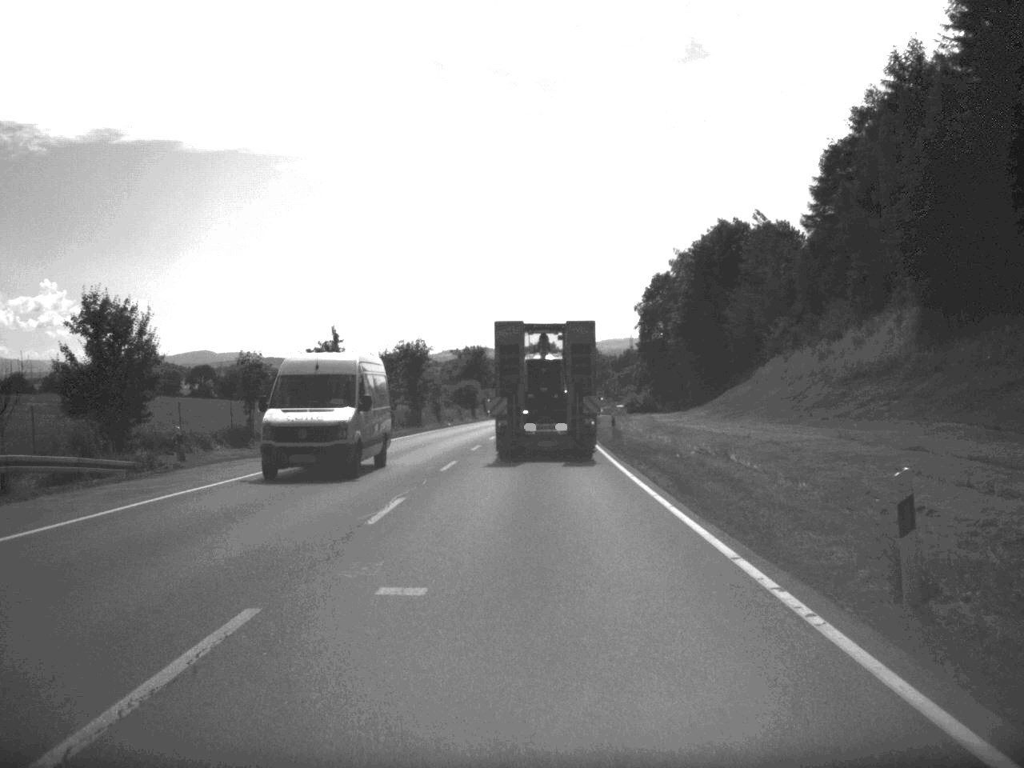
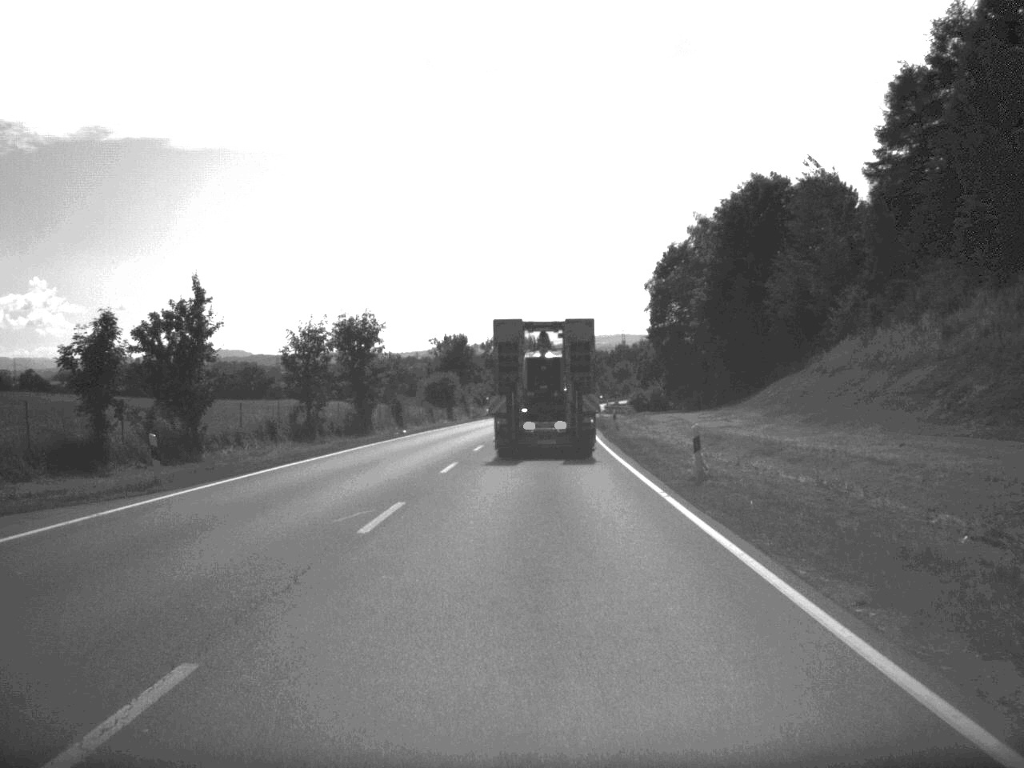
(+0.1, +25.0) m; 0°
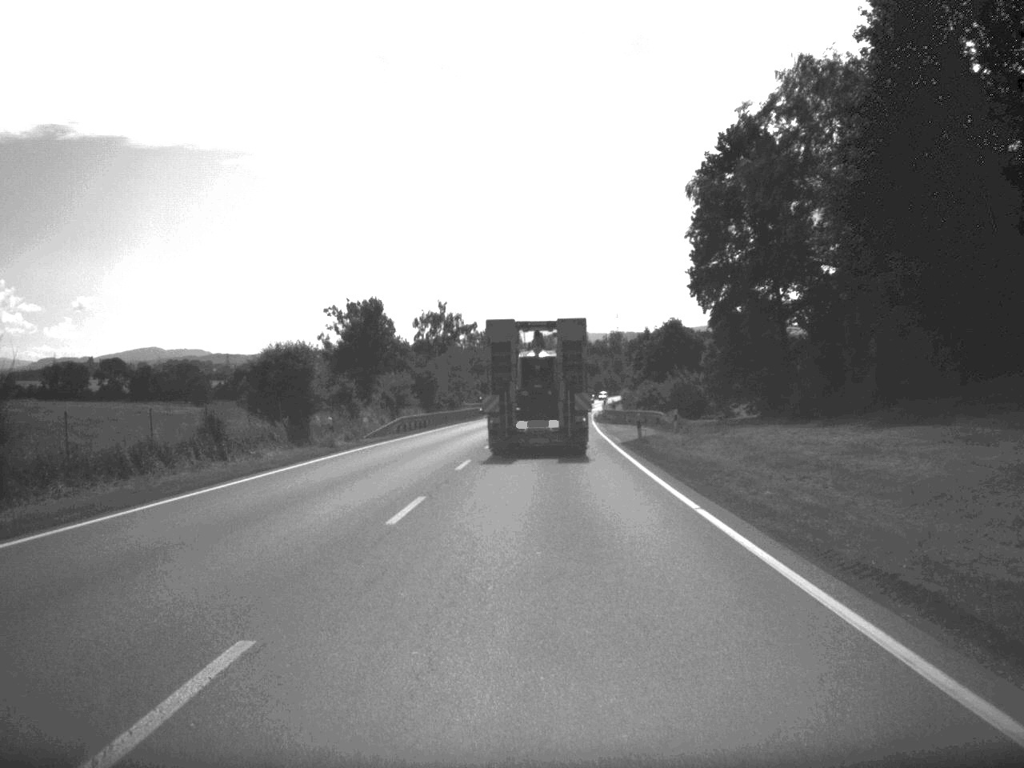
(+0.7, +57.6) m; +2°
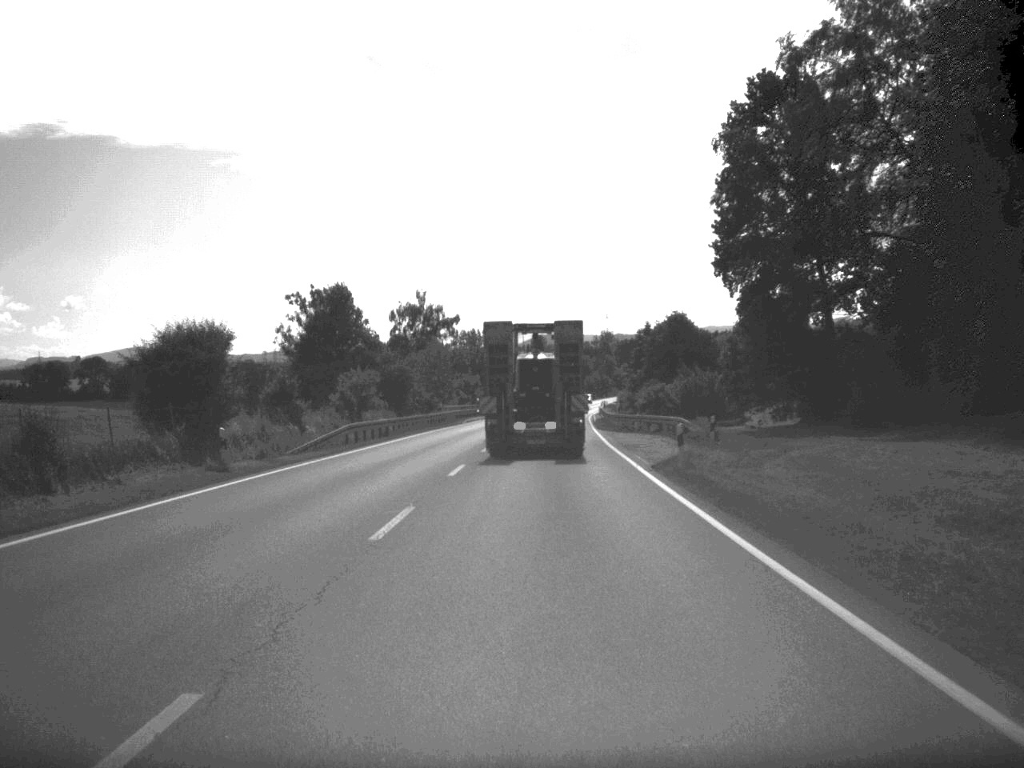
(+0.1, +13.3) m; 0°
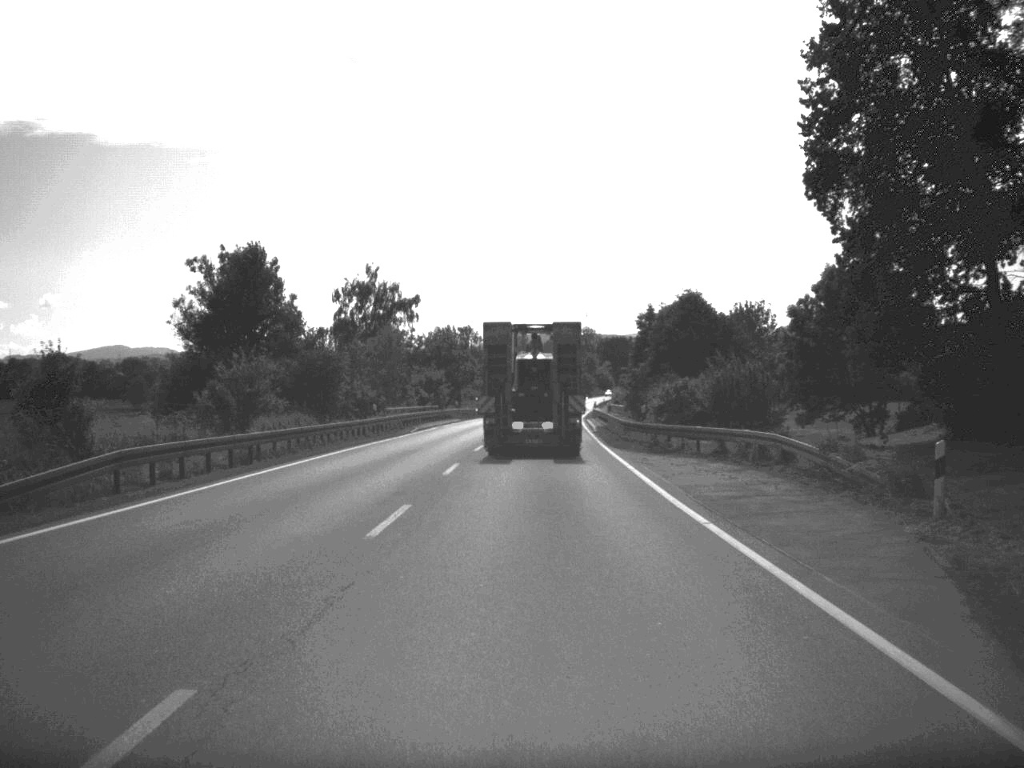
(+0.2, +23.4) m; +1°
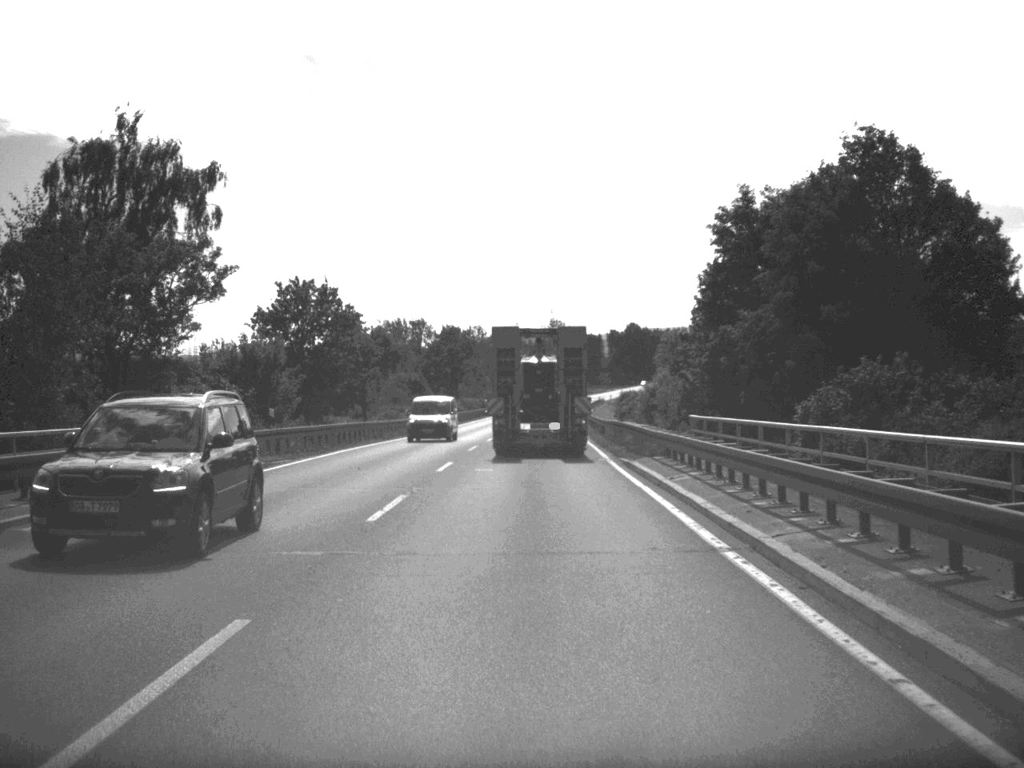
(+0.7, +56.9) m; +1°
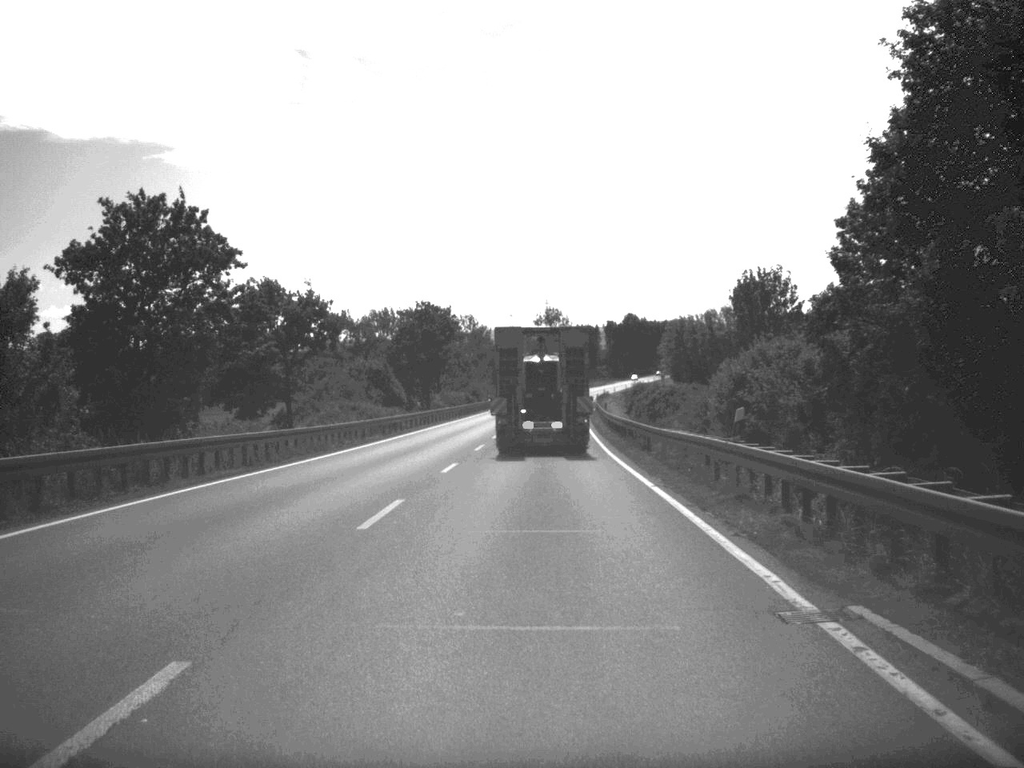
(+0.1, +24.6) m; 0°
